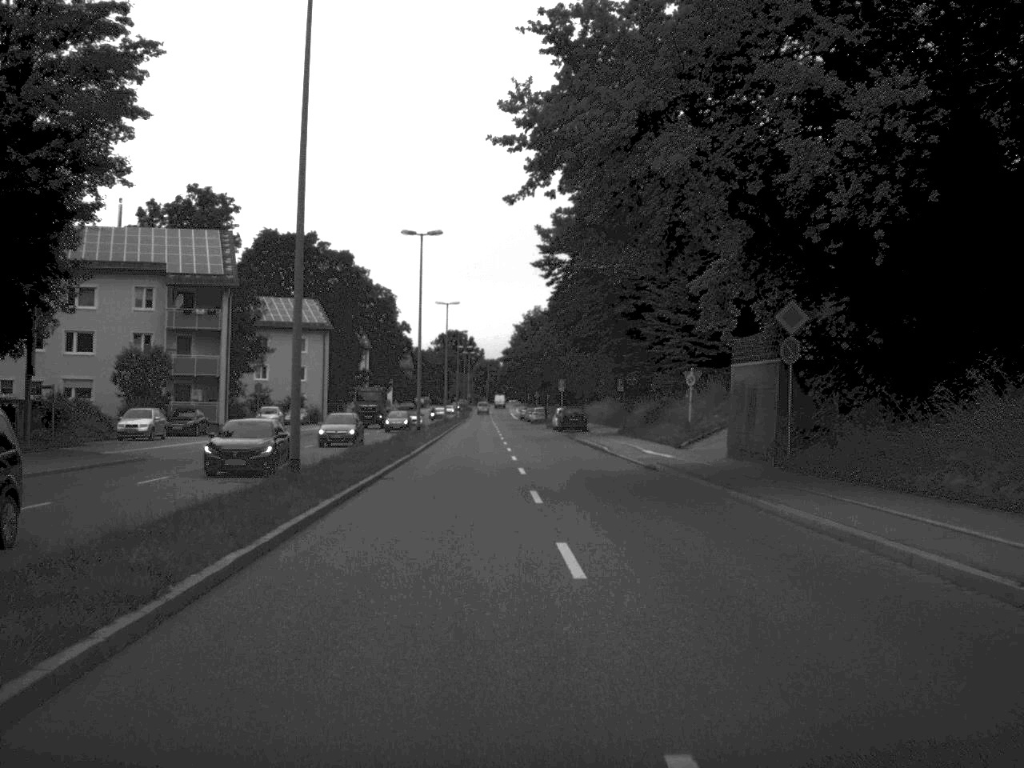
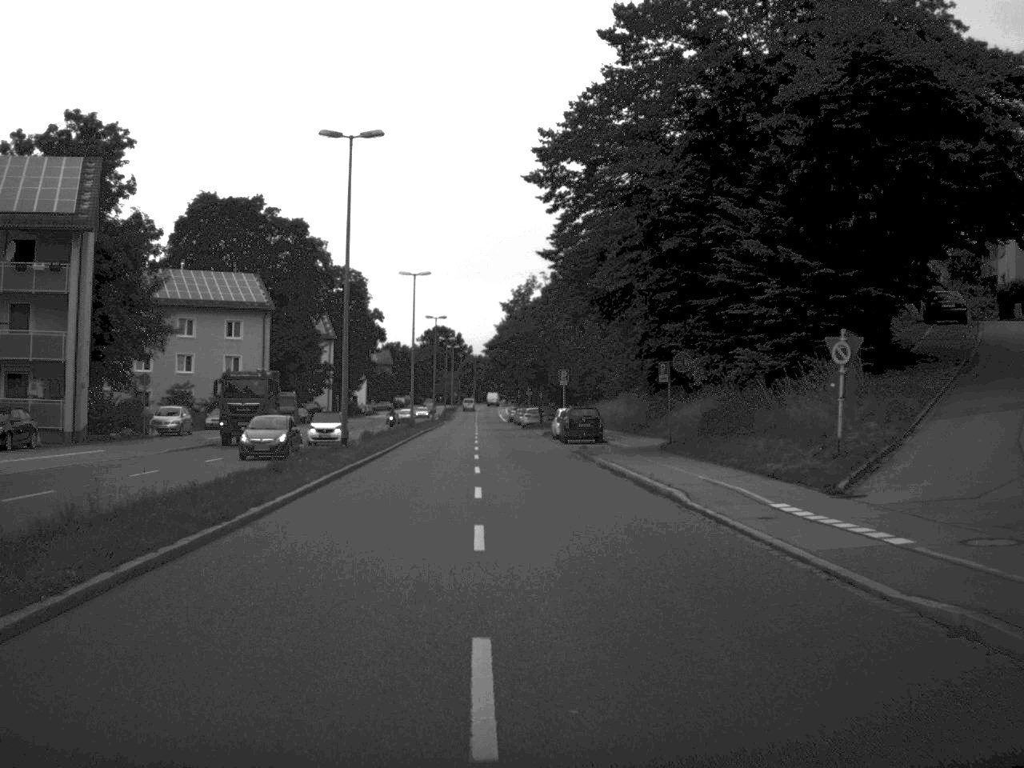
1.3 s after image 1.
(+0.1, +23.6) m; 0°
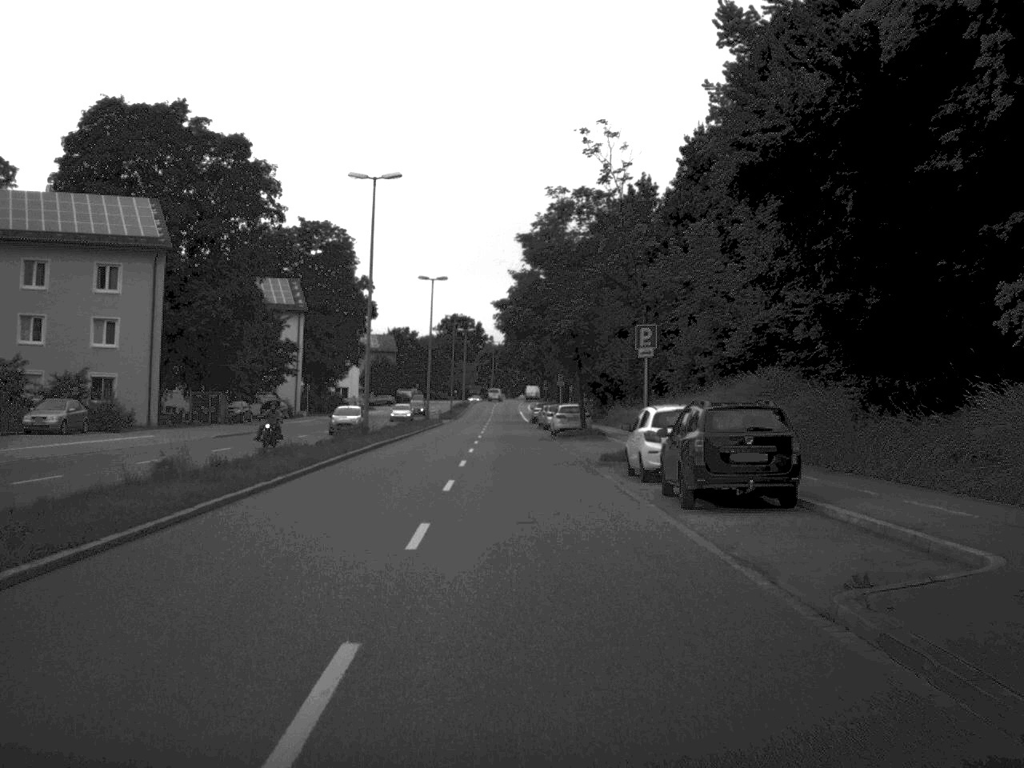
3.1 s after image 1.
(-0.3, +33.9) m; -1°
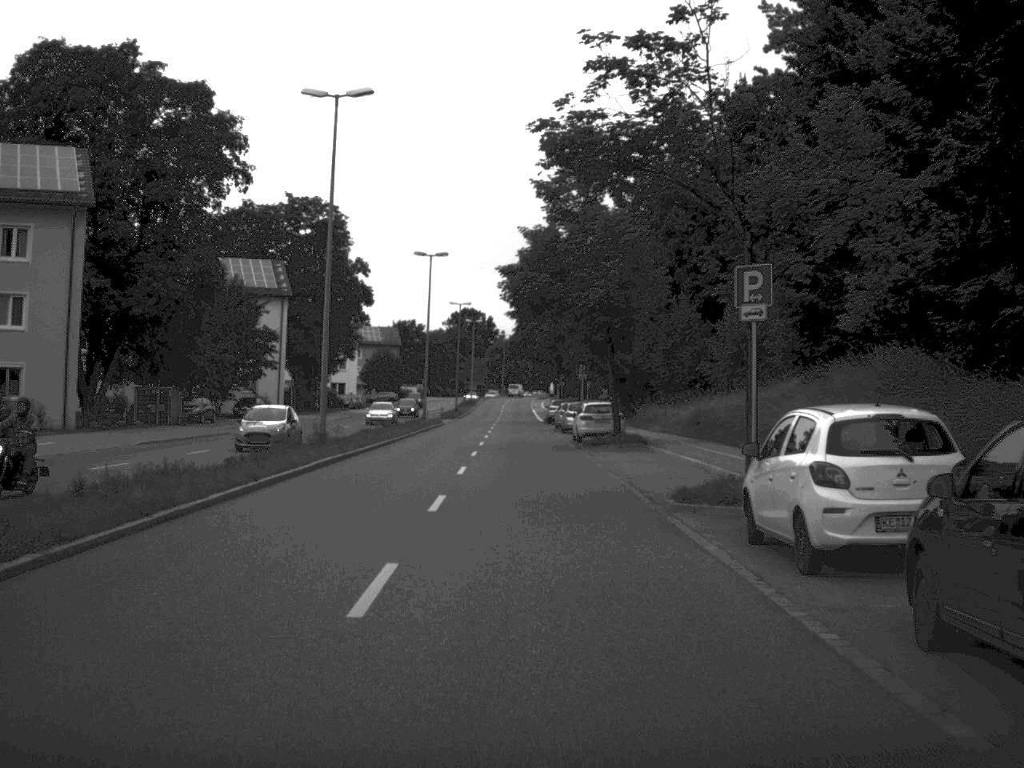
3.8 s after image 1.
(-0.1, +13.2) m; -1°
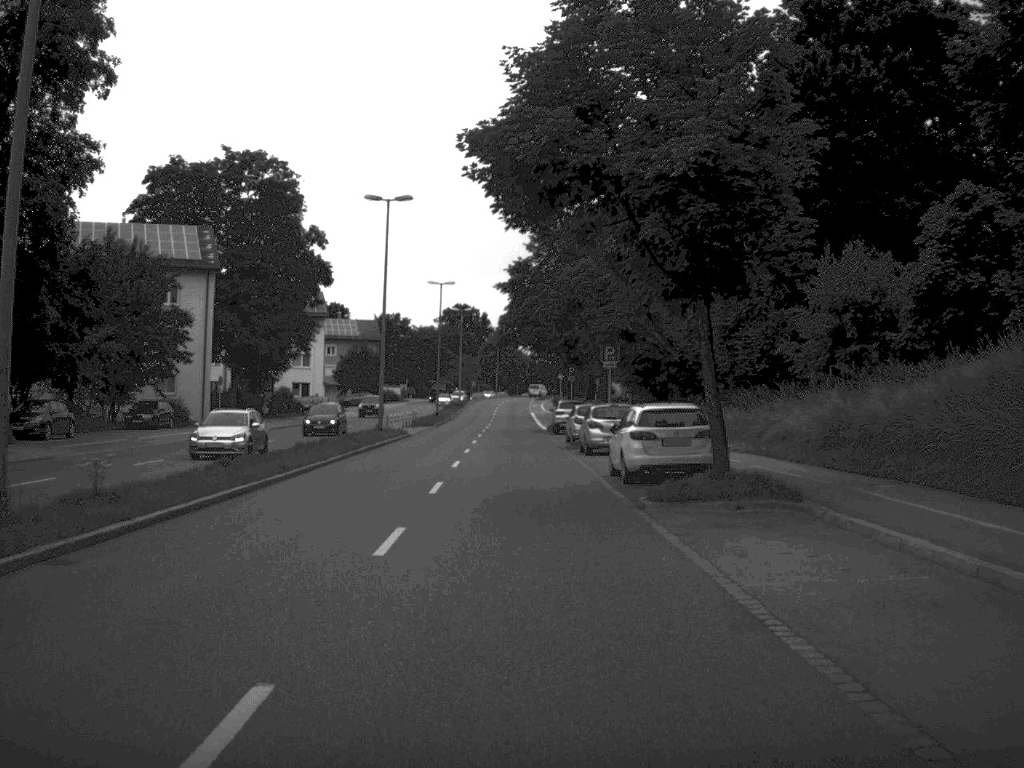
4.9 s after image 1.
(0.0, +22.4) m; 0°
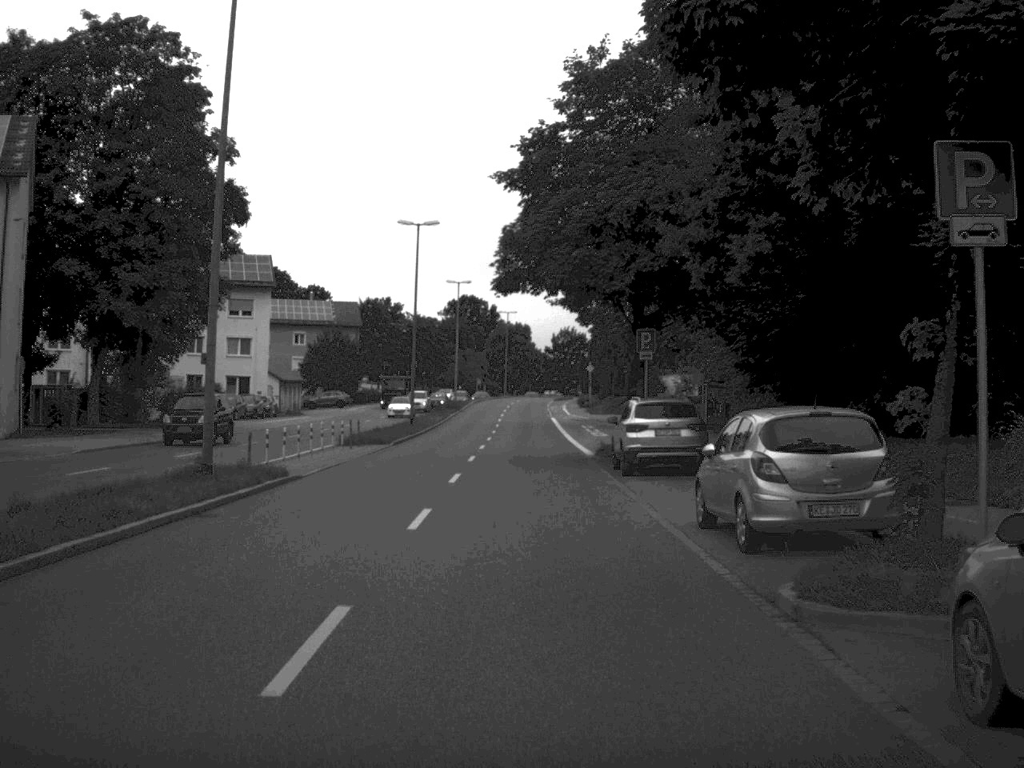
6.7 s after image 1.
(-0.4, +32.6) m; -1°
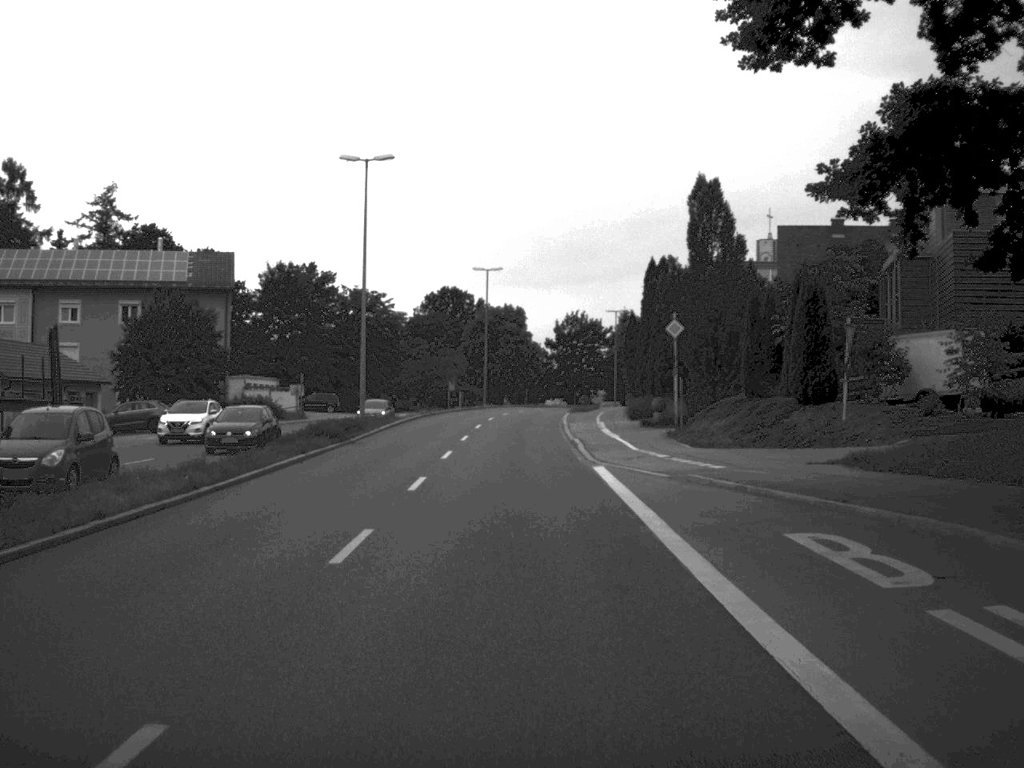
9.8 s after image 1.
(+0.2, +56.8) m; 0°
